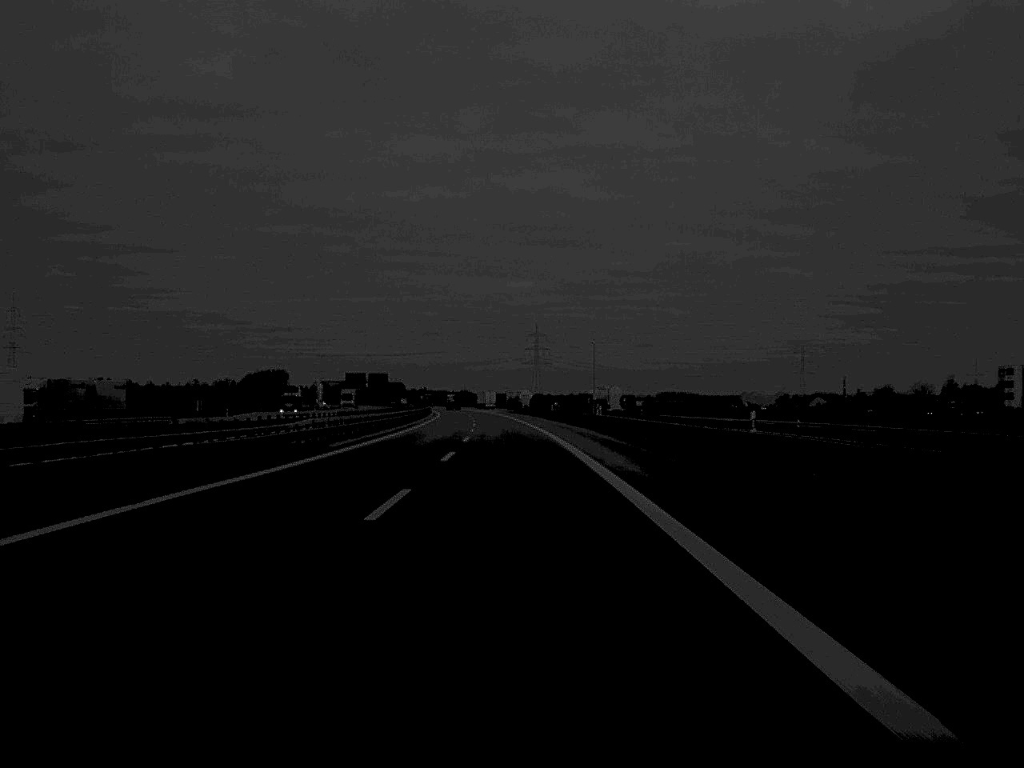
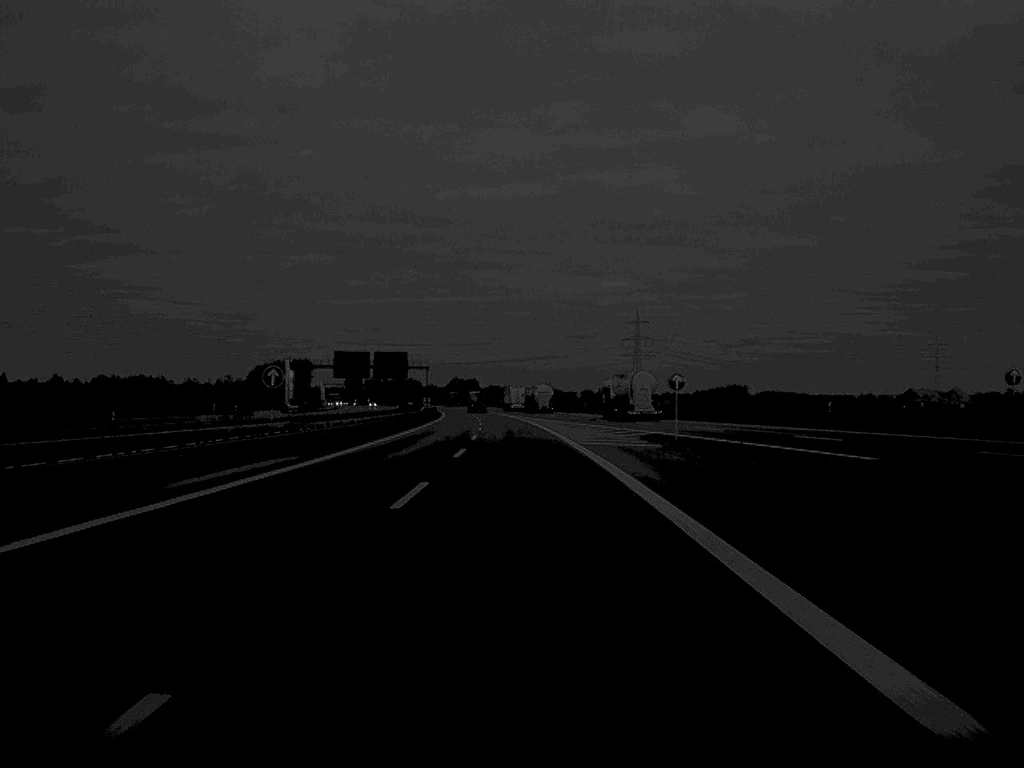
(-5.7, +166.1) m; -4°
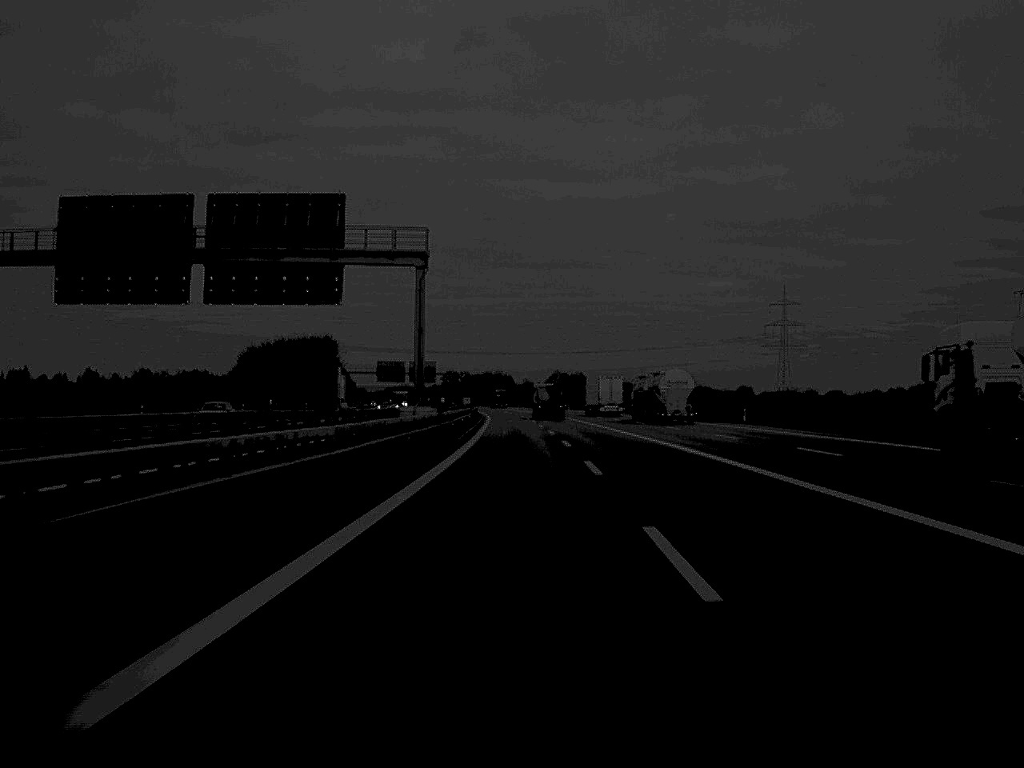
(-8.8, +171.7) m; -5°
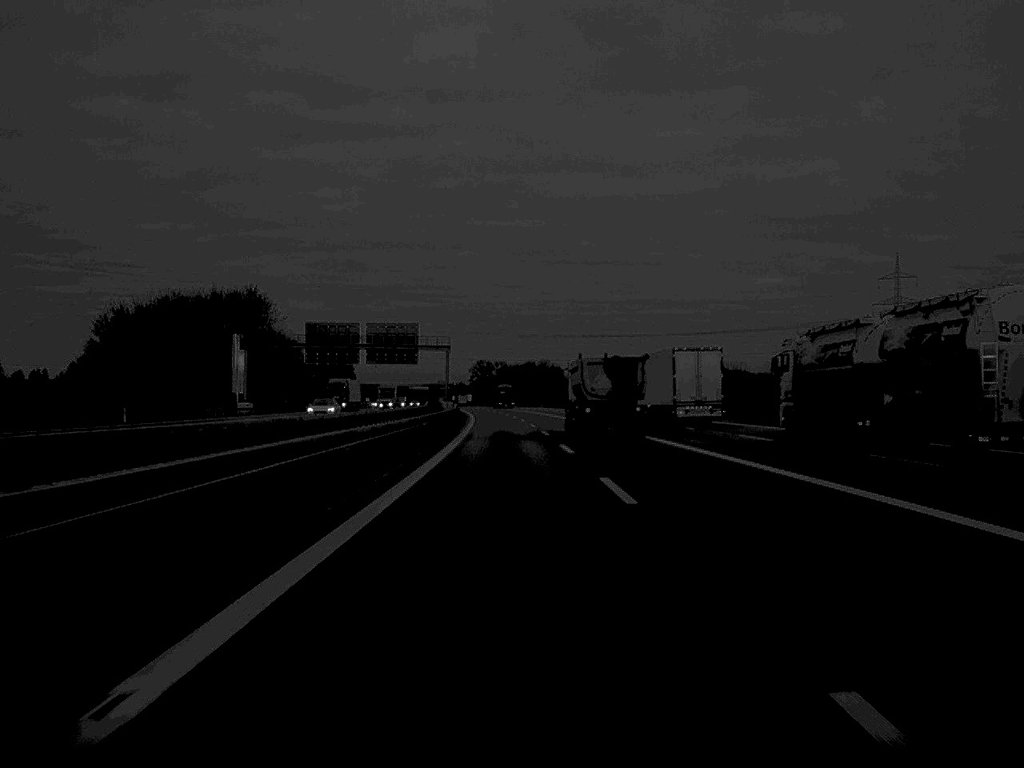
(-2.1, +134.2) m; -2°
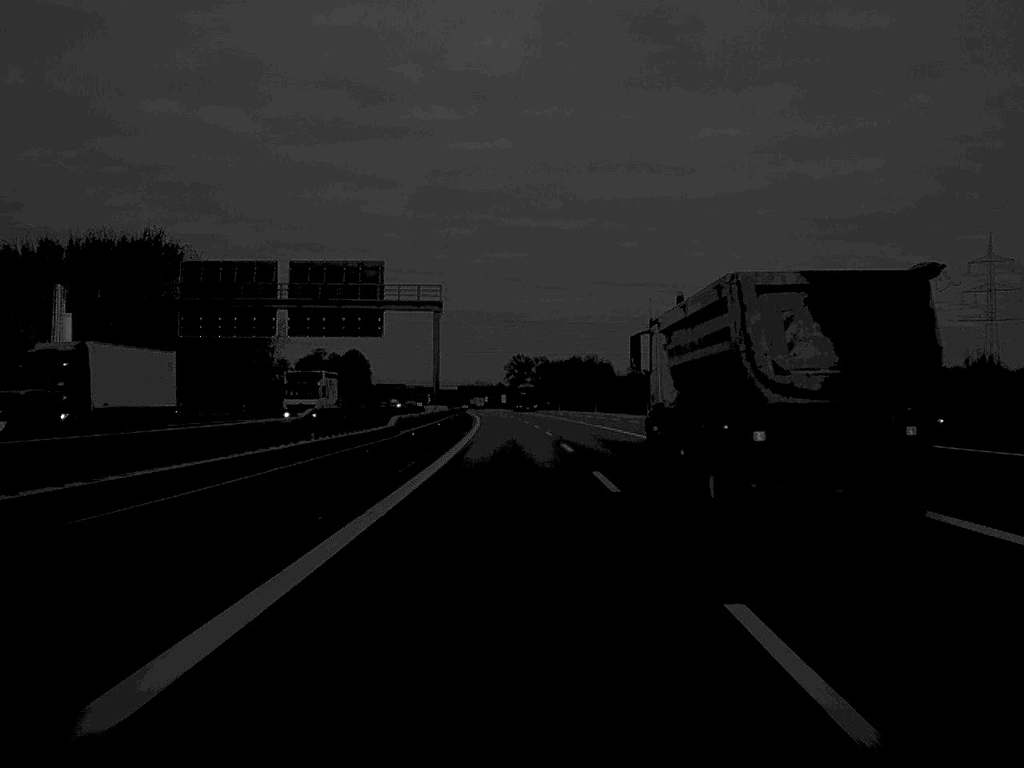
(-1.1, +68.3) m; -2°
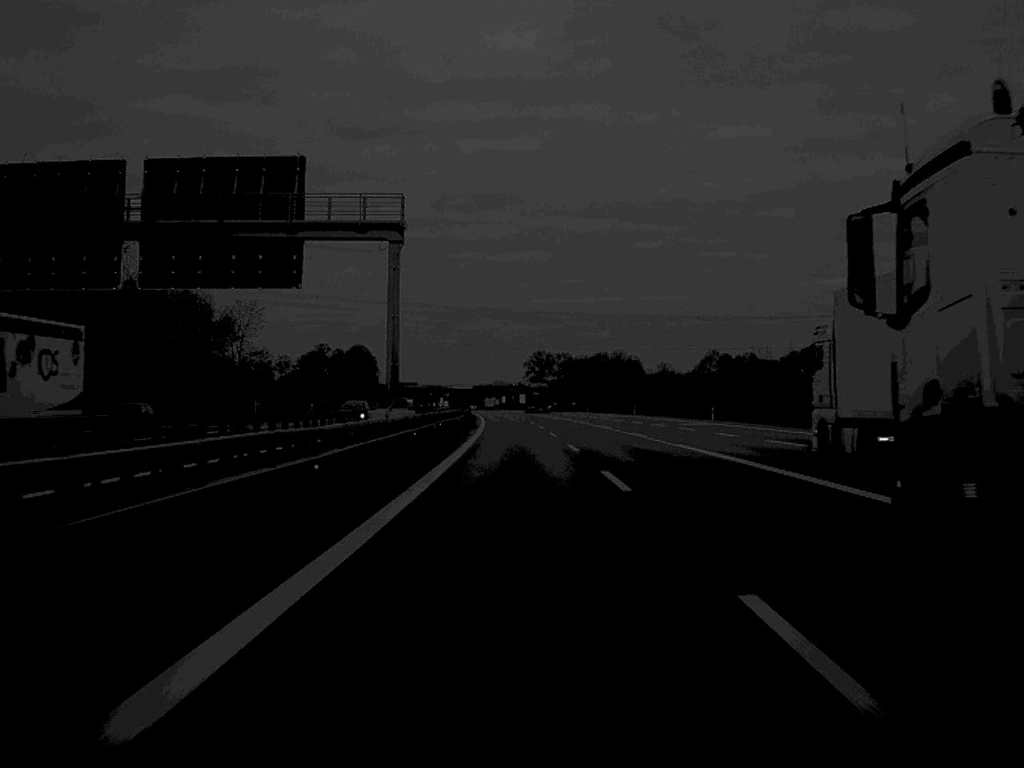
(-0.3, +34.8) m; -1°
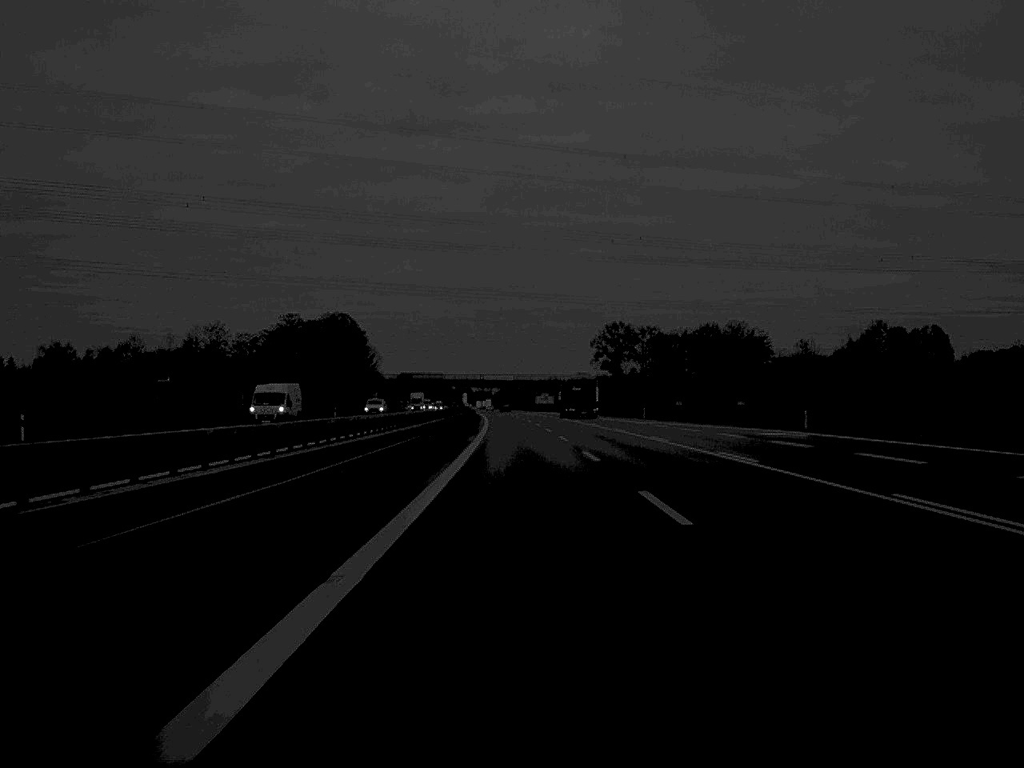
(-3.0, +131.3) m; -2°
